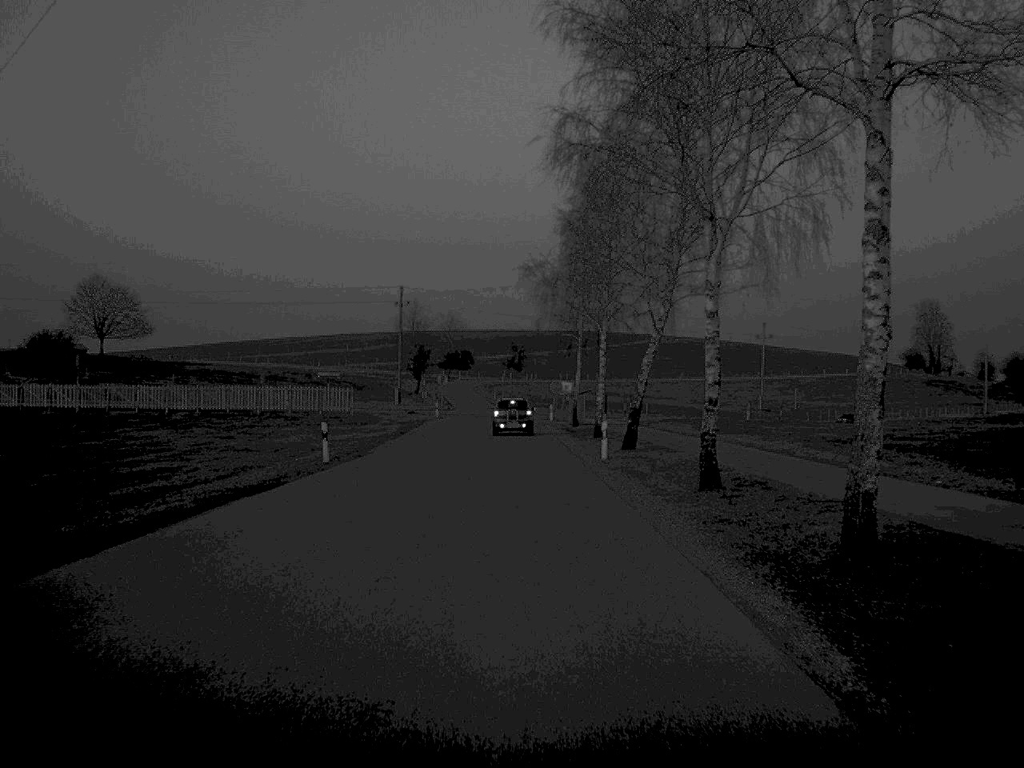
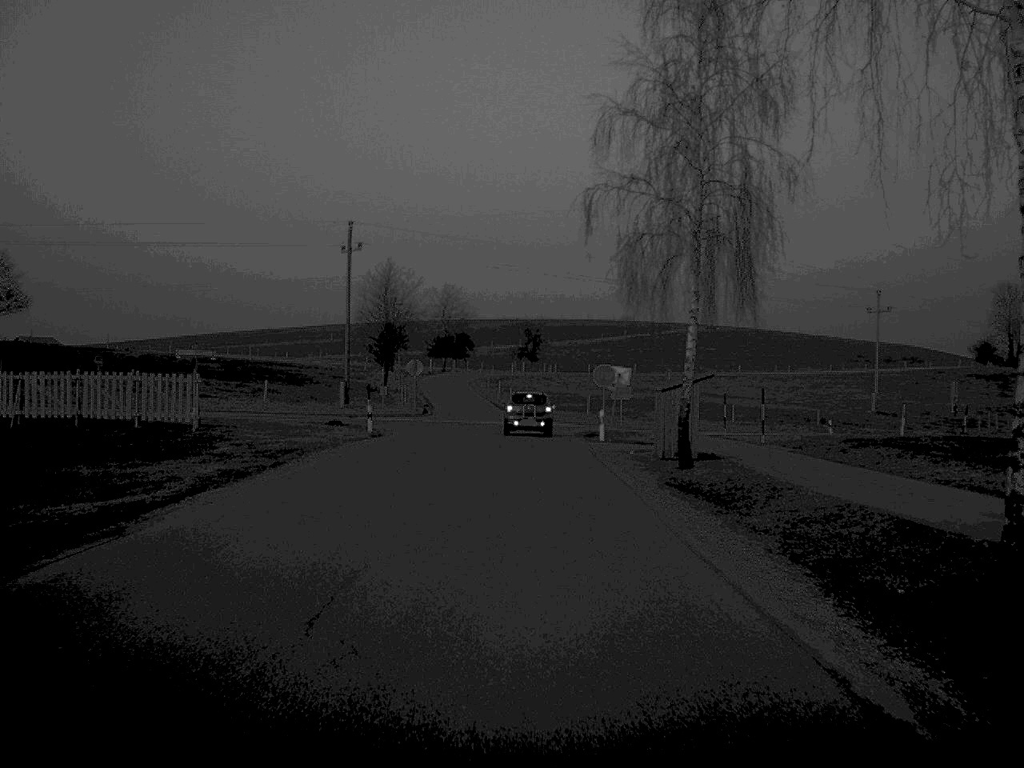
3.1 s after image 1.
(-0.3, +42.5) m; 0°
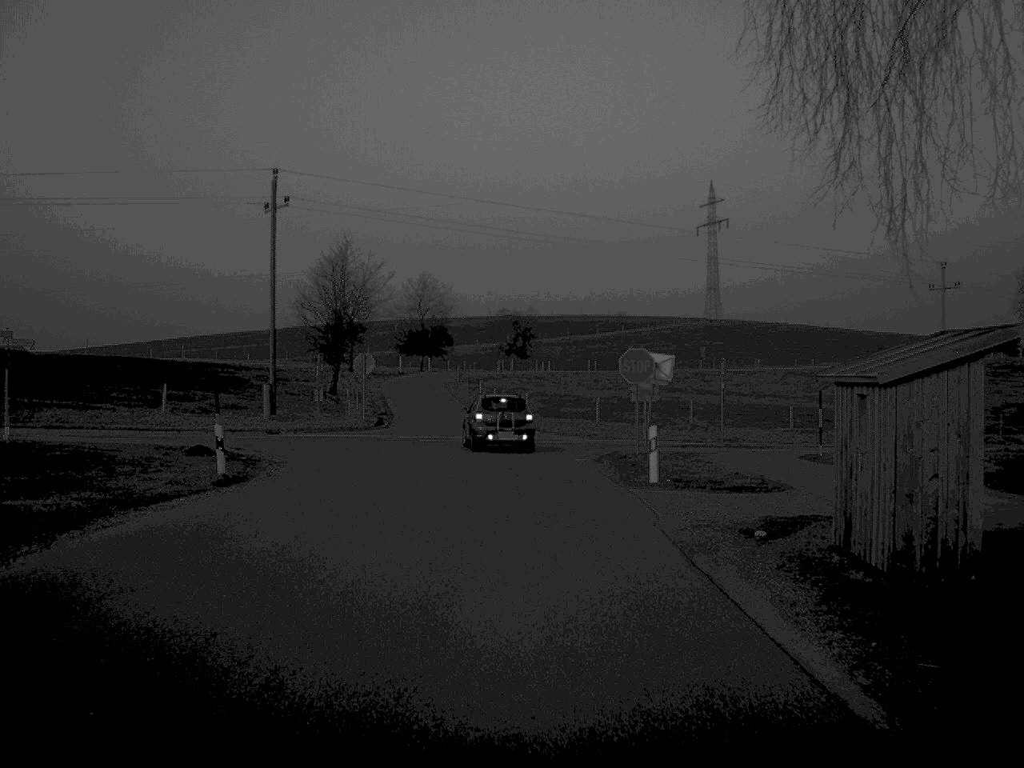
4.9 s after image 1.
(+0.1, +19.2) m; 0°
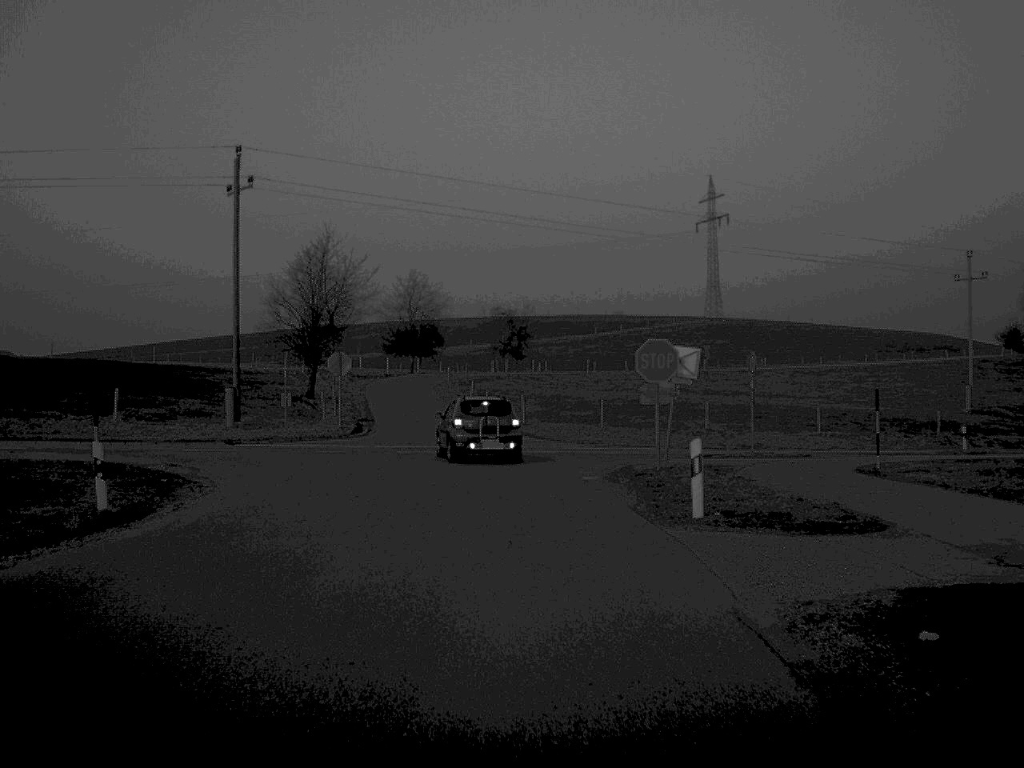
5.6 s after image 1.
(0.0, +6.2) m; 0°
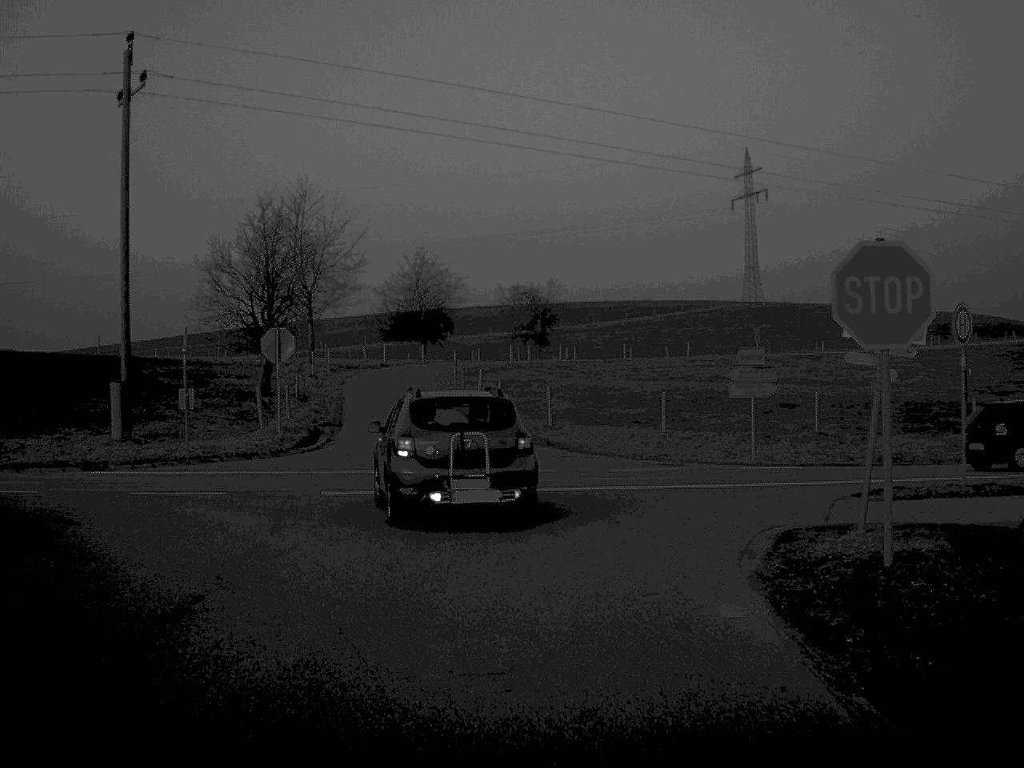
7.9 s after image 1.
(0.0, +16.0) m; -1°
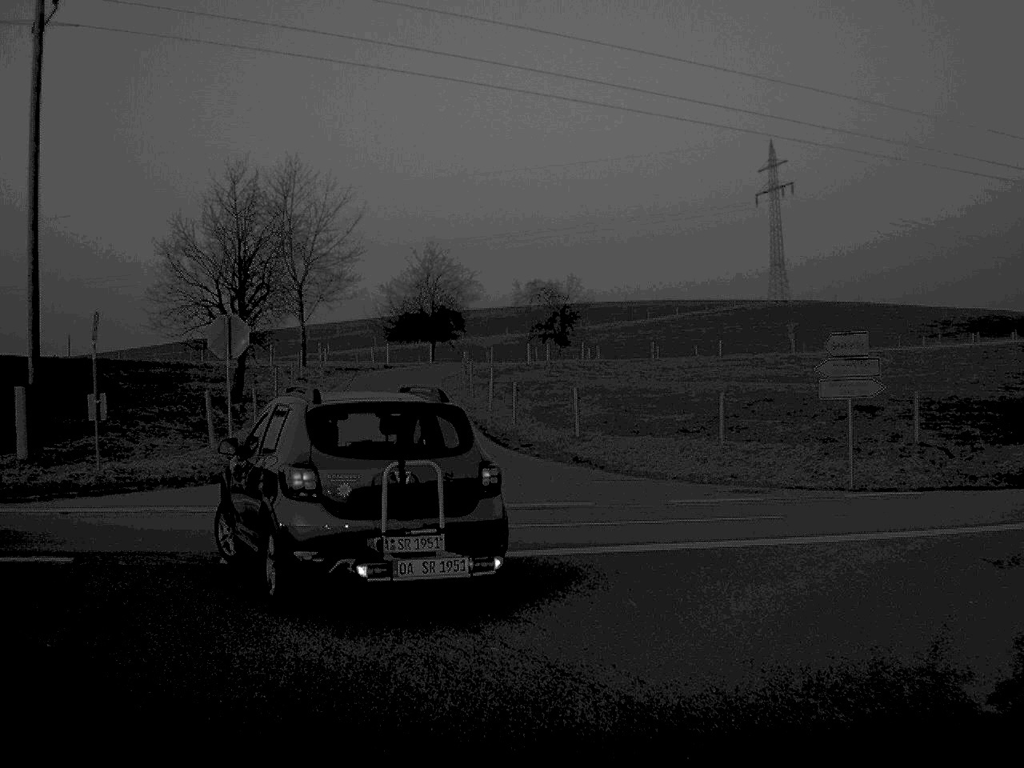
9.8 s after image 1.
(-0.1, +7.6) m; -1°
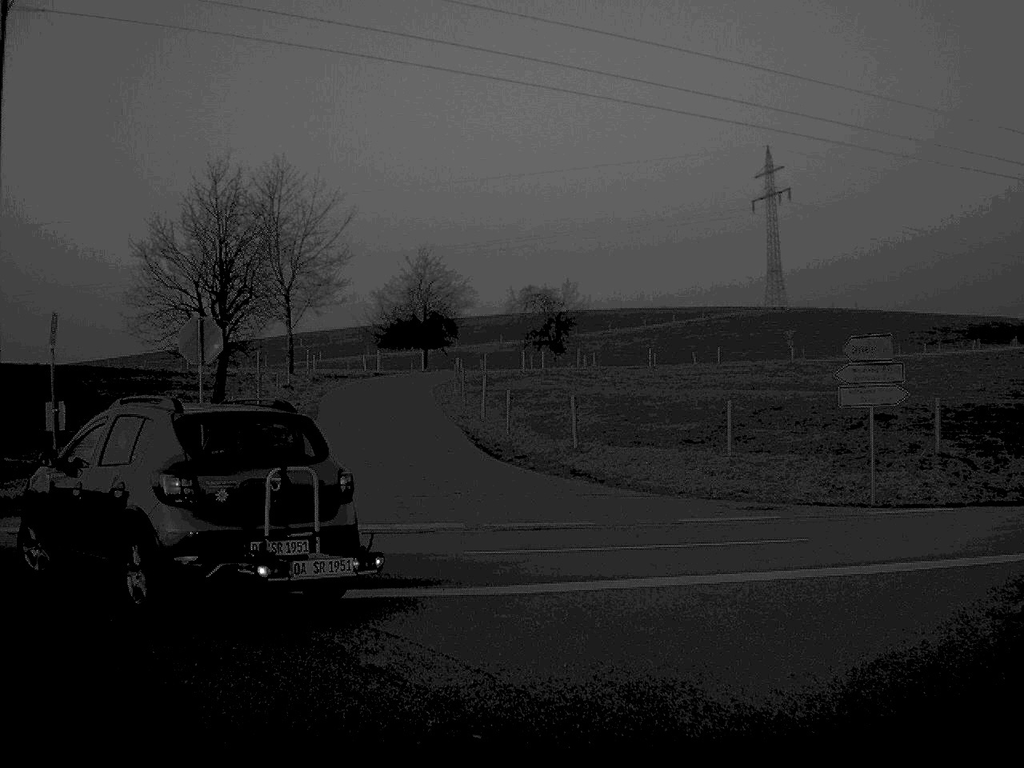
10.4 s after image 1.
(0.0, +1.8) m; 0°
